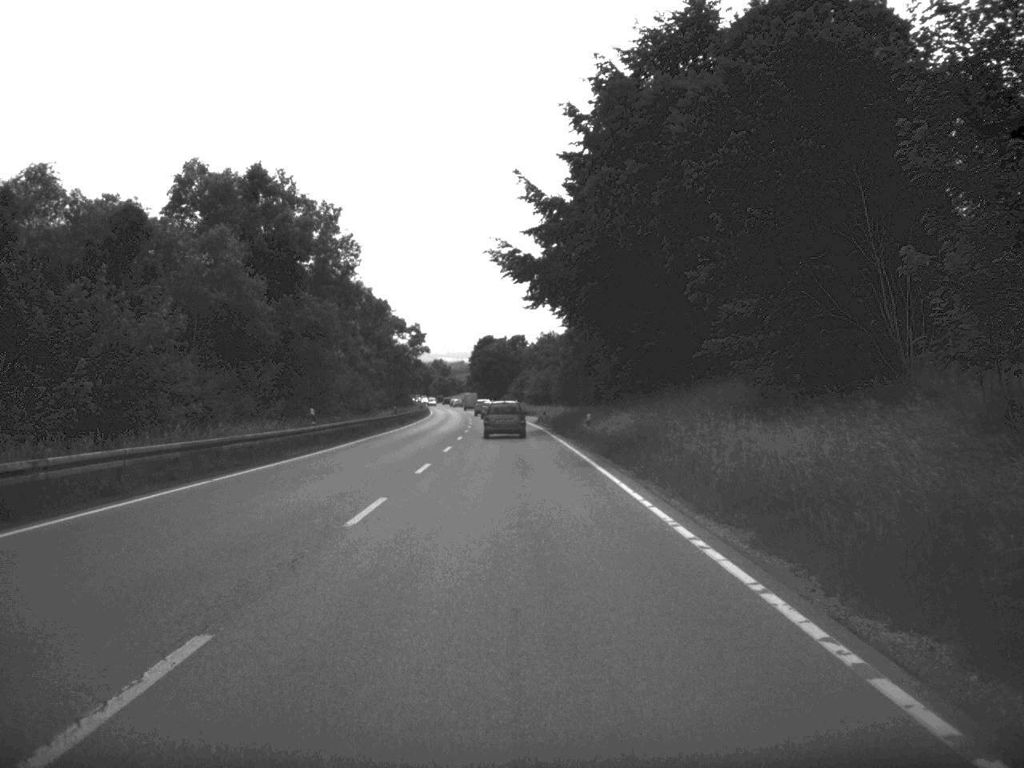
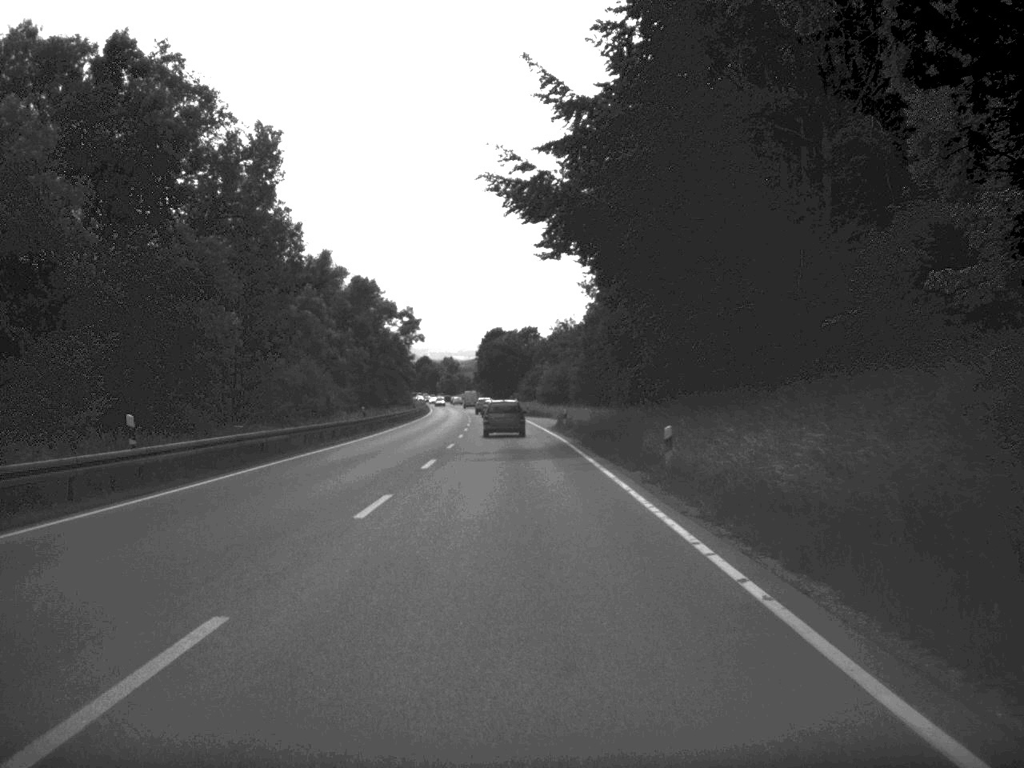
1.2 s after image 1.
(-0.1, +22.3) m; -1°
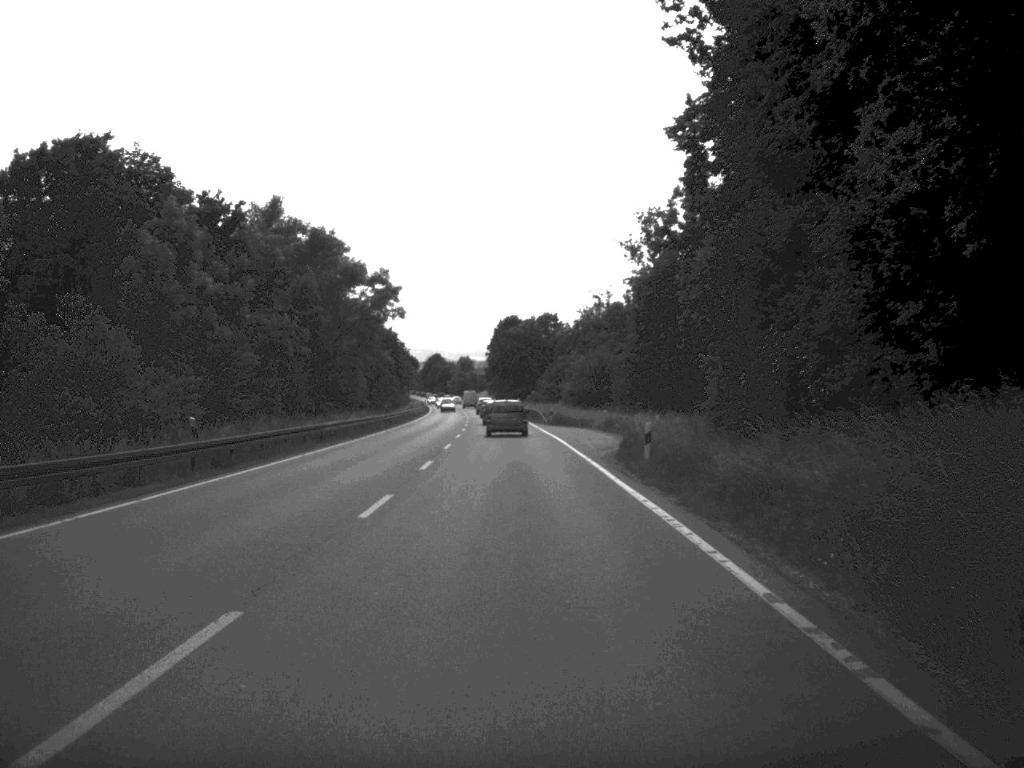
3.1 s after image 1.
(-0.3, +35.3) m; -1°
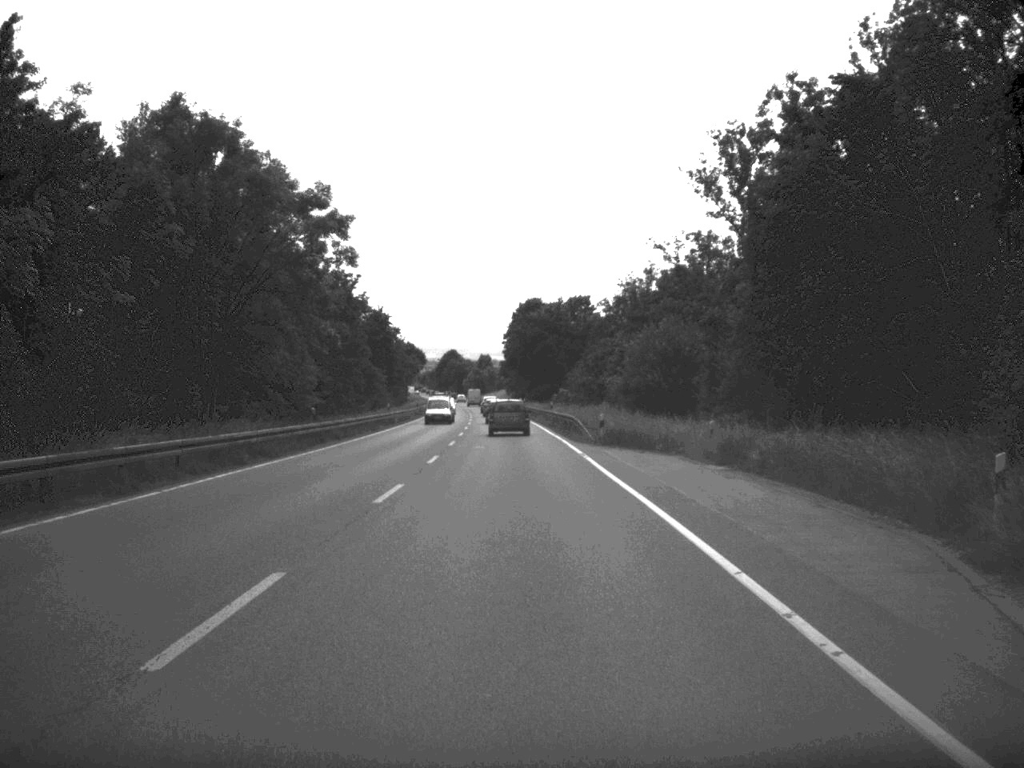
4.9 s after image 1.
(-0.3, +33.3) m; -1°
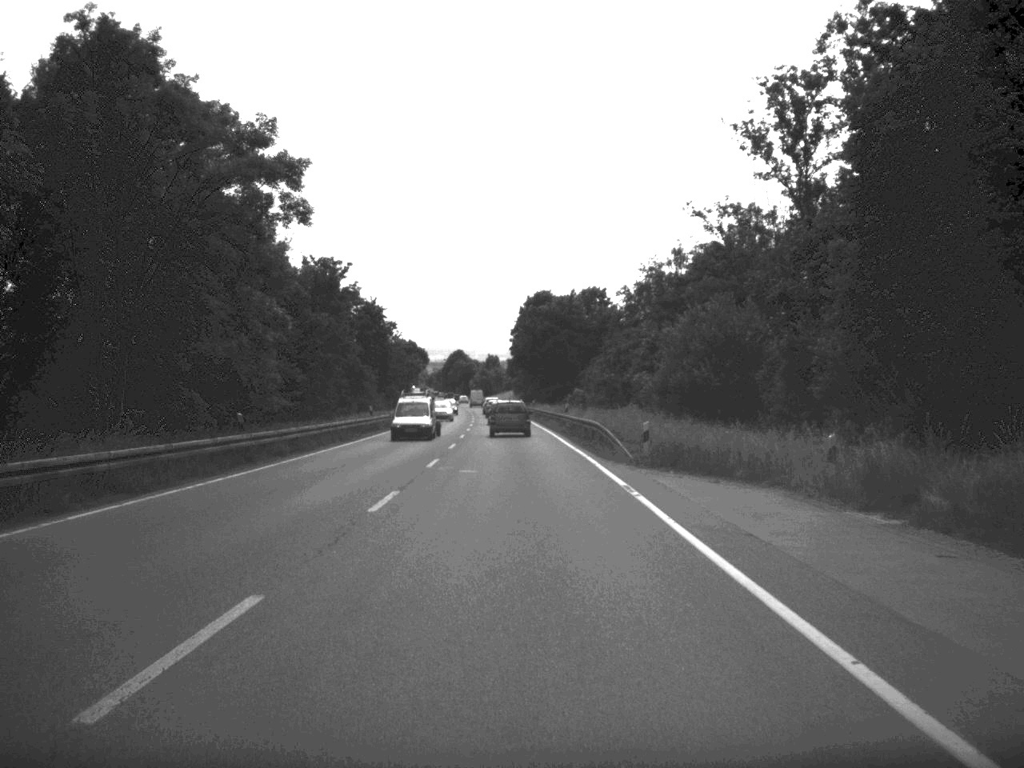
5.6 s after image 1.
(0.0, +13.0) m; 0°
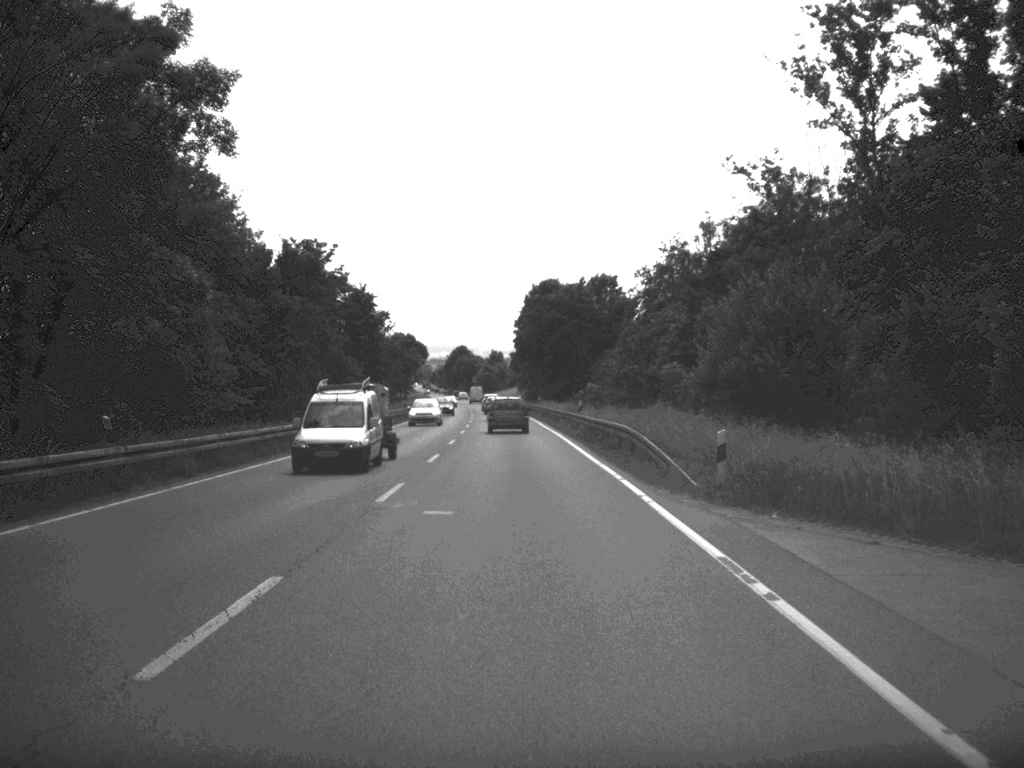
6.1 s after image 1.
(0.0, +10.9) m; 0°
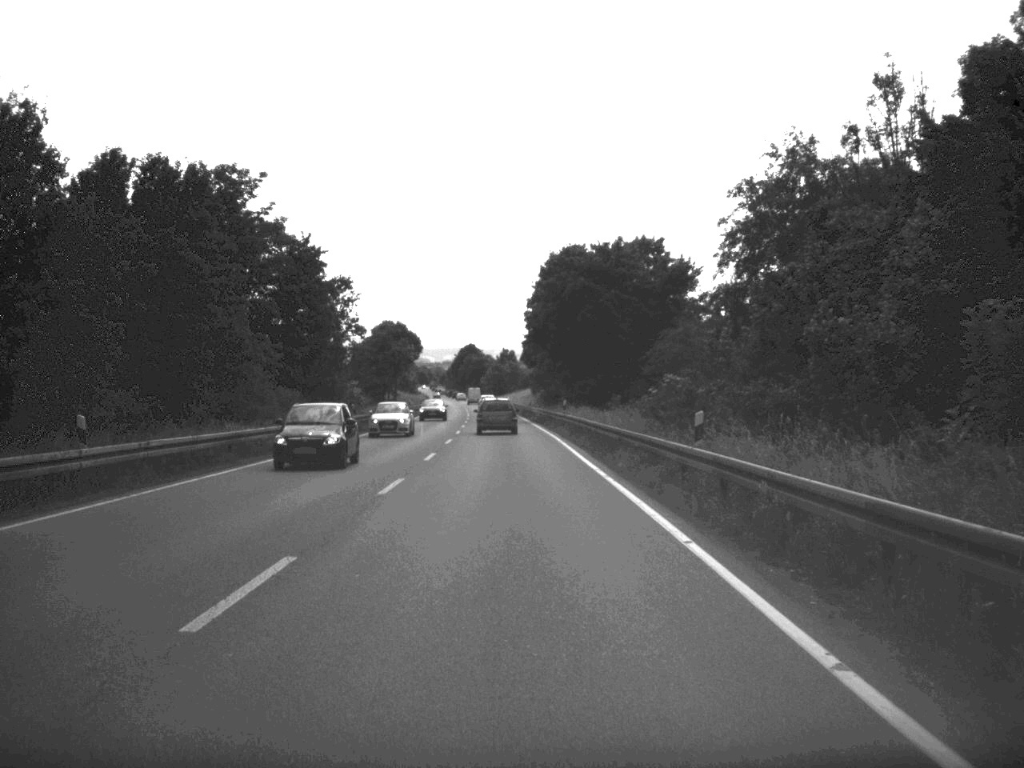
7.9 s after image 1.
(-0.2, +33.7) m; -1°
